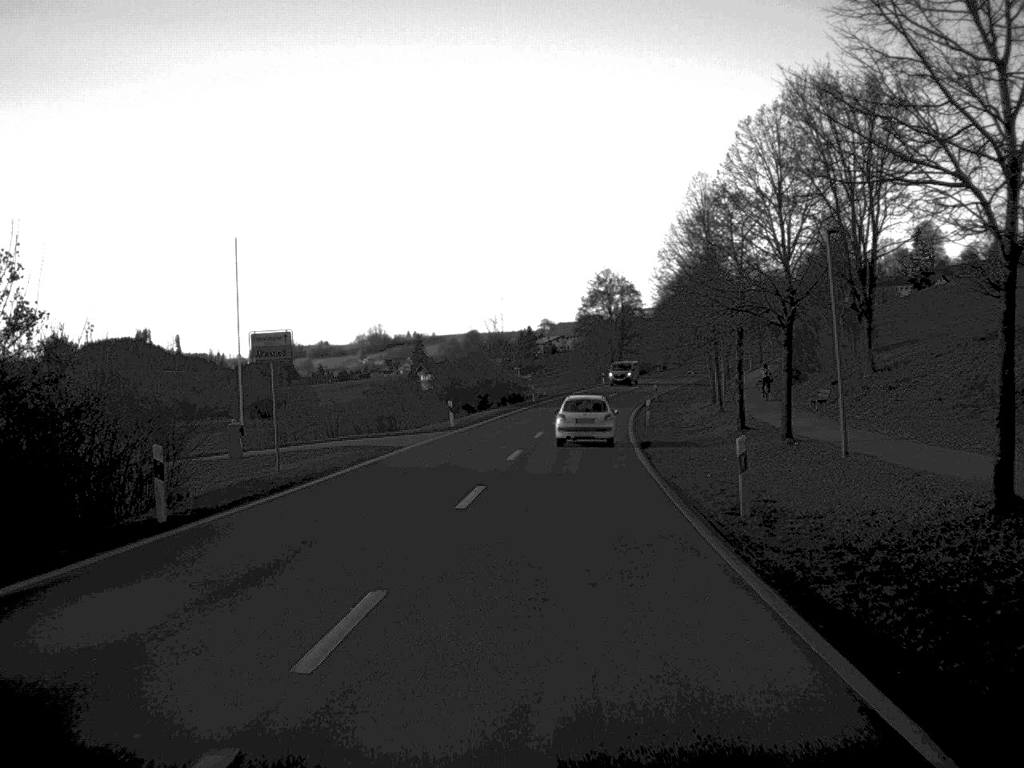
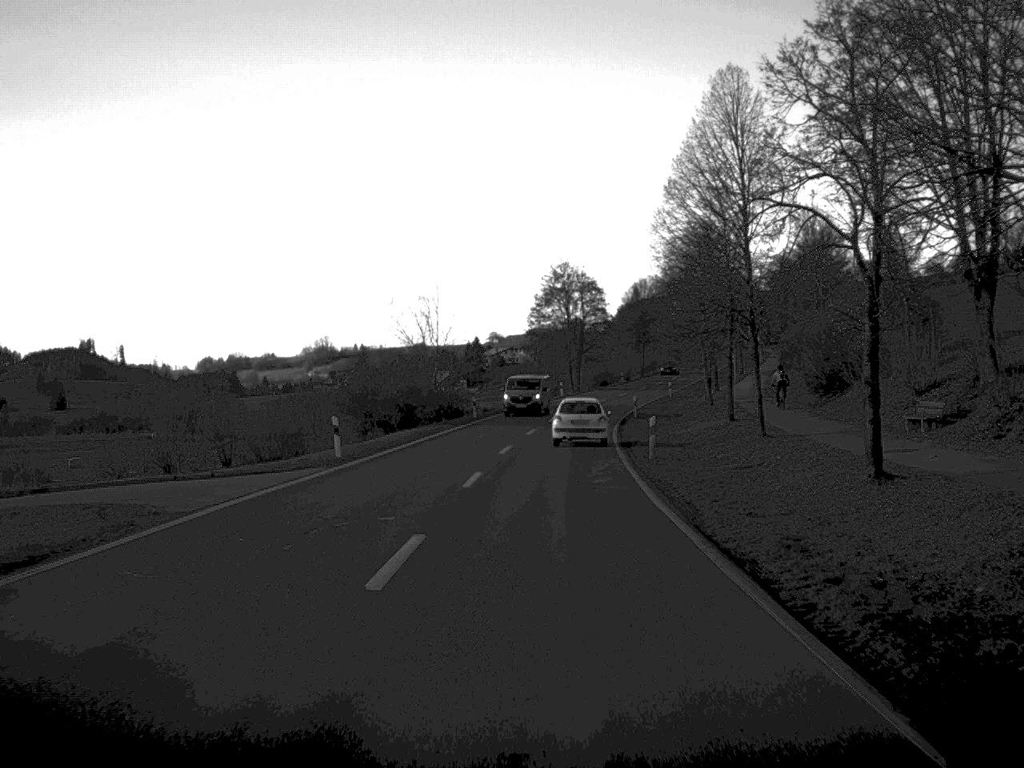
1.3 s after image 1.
(+0.4, +19.2) m; +2°
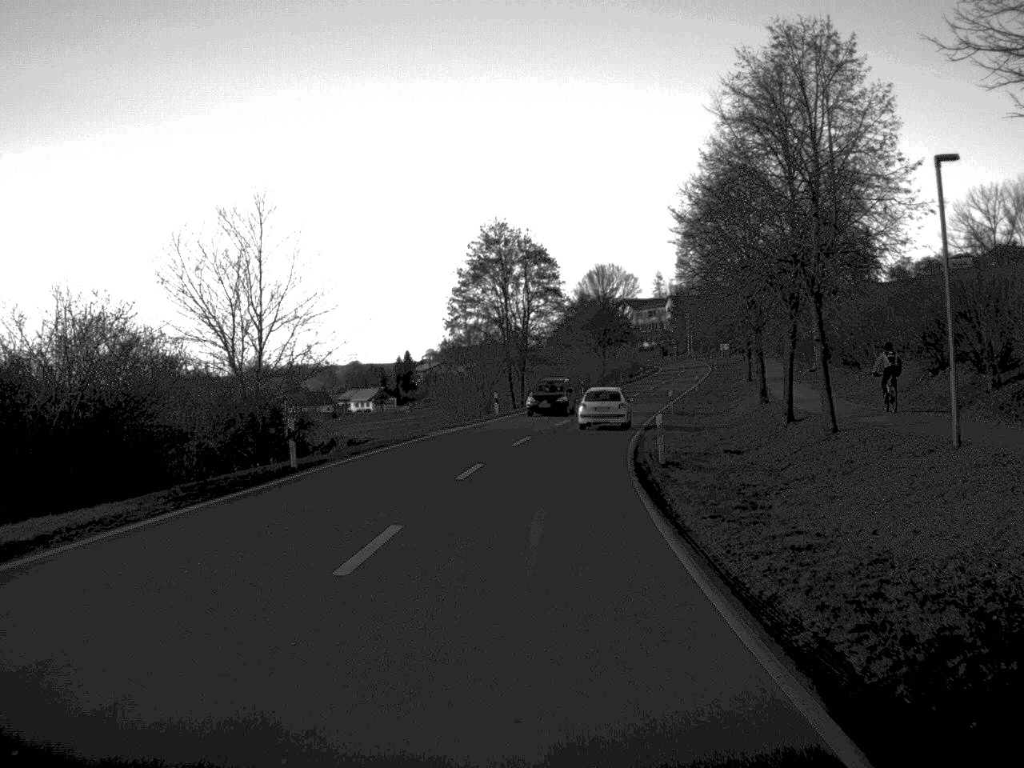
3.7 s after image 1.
(+1.0, +34.7) m; +3°
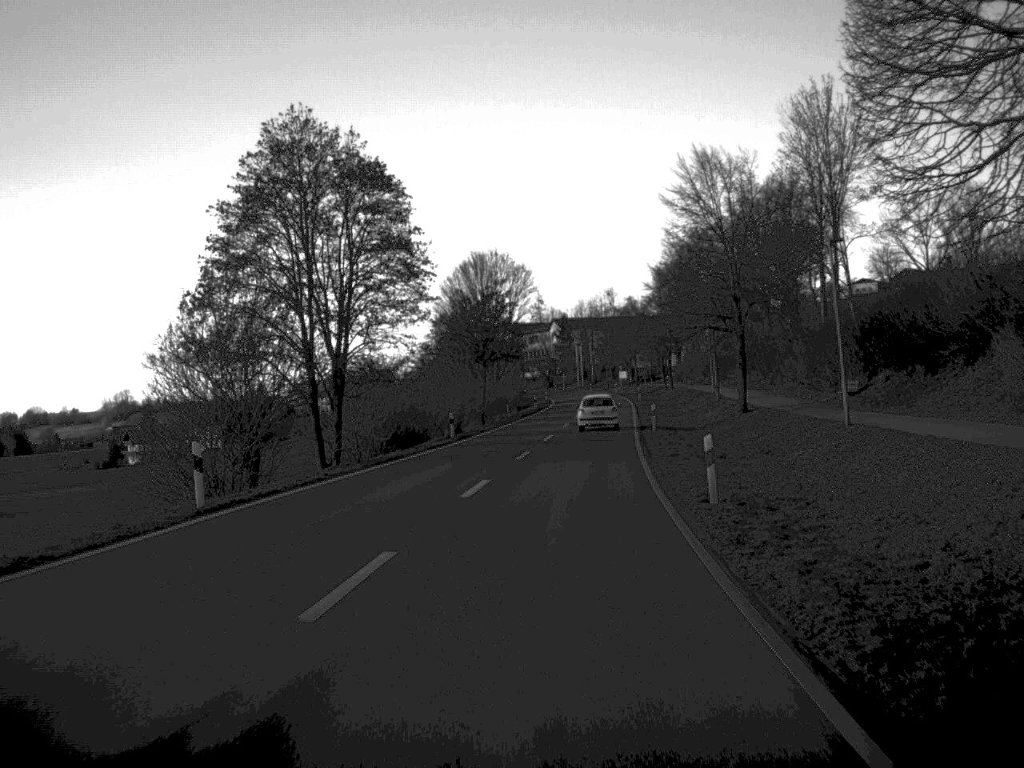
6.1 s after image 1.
(+1.6, +37.5) m; +6°
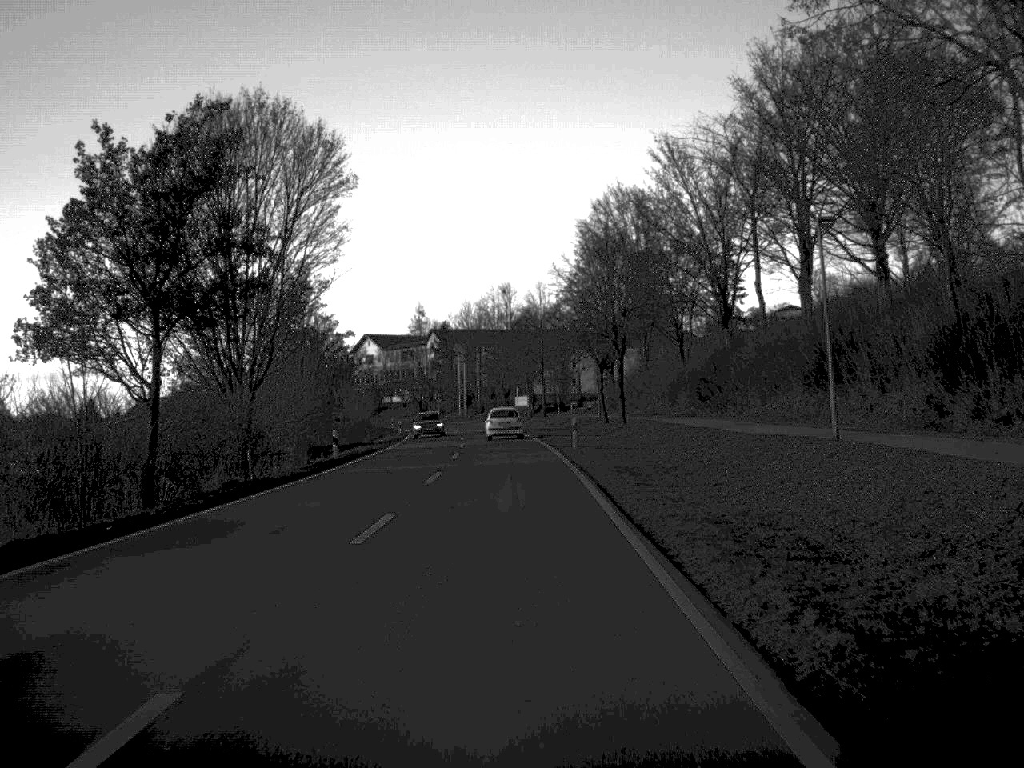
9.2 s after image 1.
(+3.0, +53.7) m; +5°
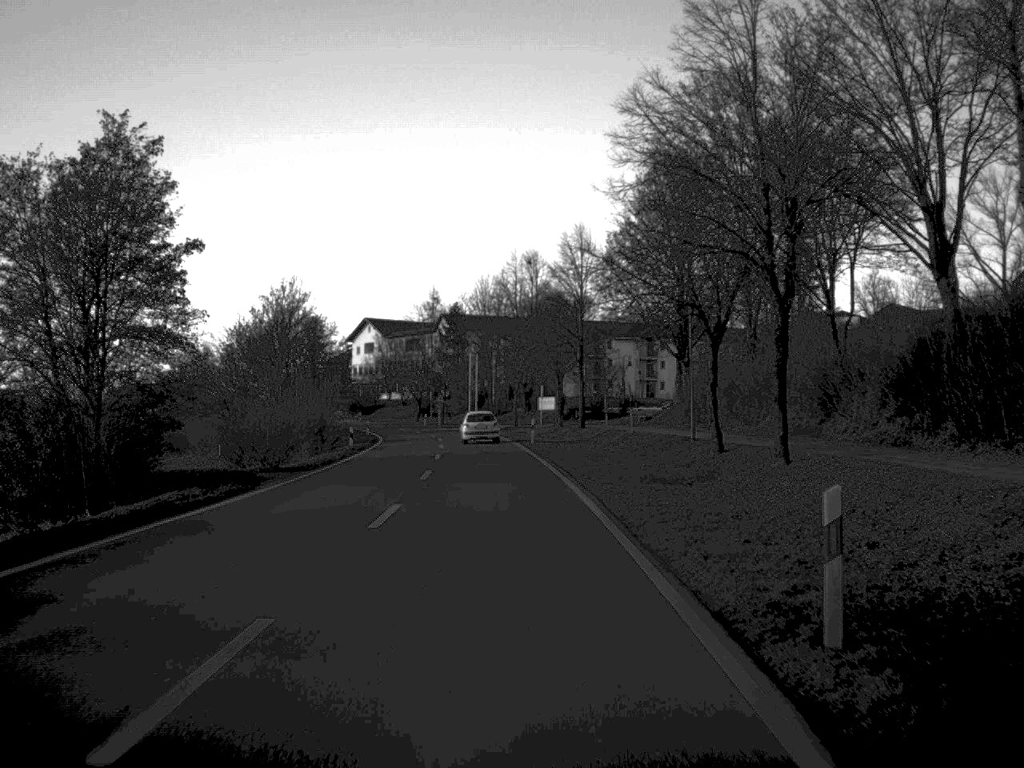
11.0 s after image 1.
(-0.3, +33.3) m; -1°
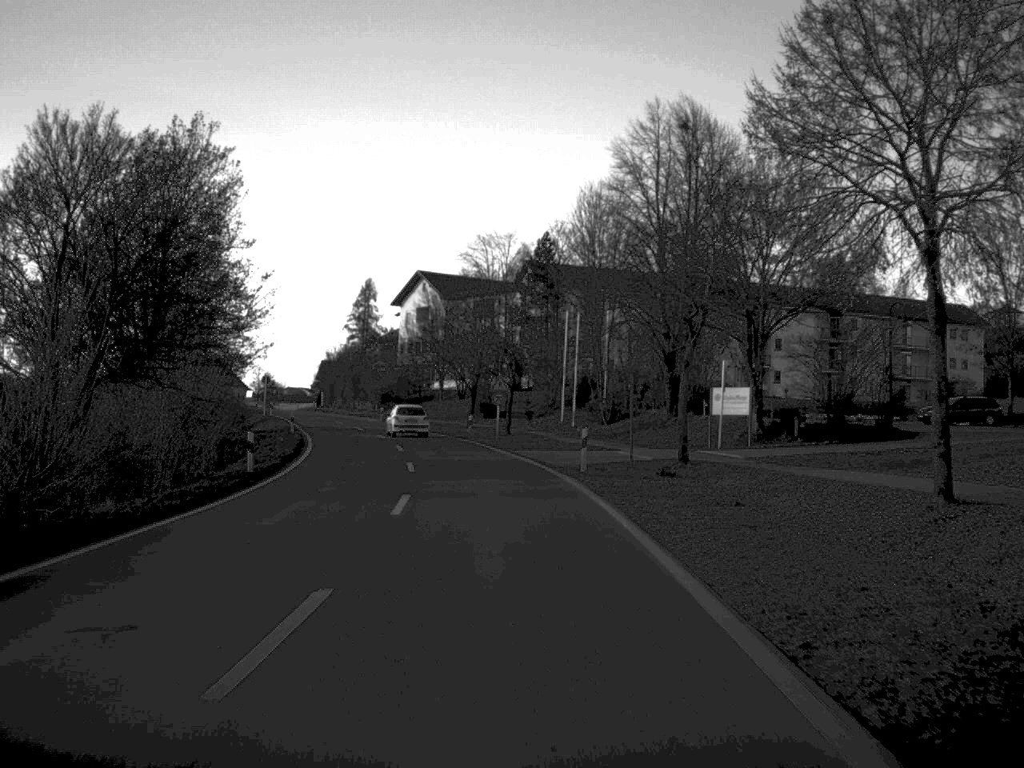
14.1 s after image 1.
(-2.1, +57.9) m; -5°
